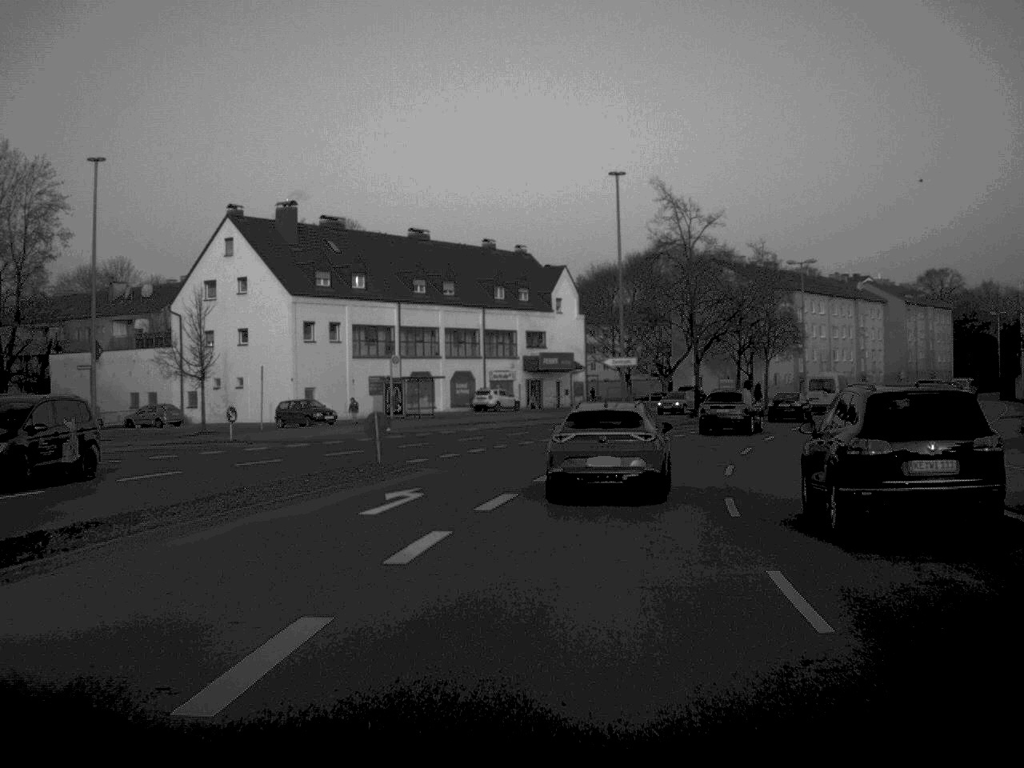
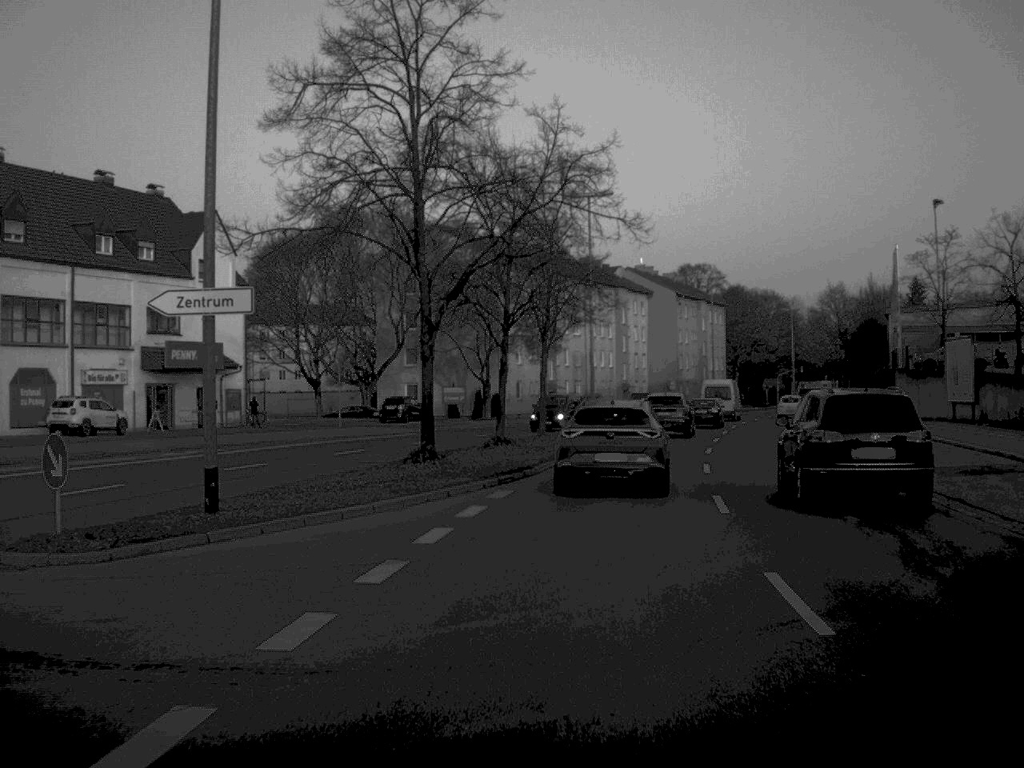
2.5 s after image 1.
(+3.9, +35.0) m; +13°
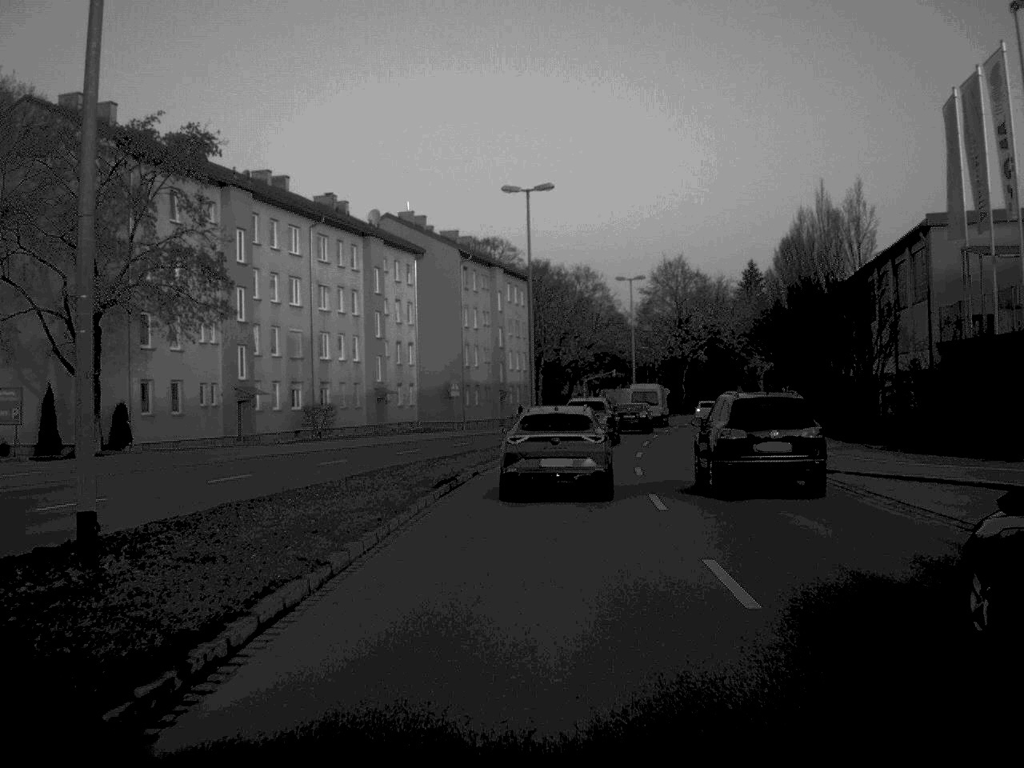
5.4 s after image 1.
(+4.6, +43.6) m; +10°
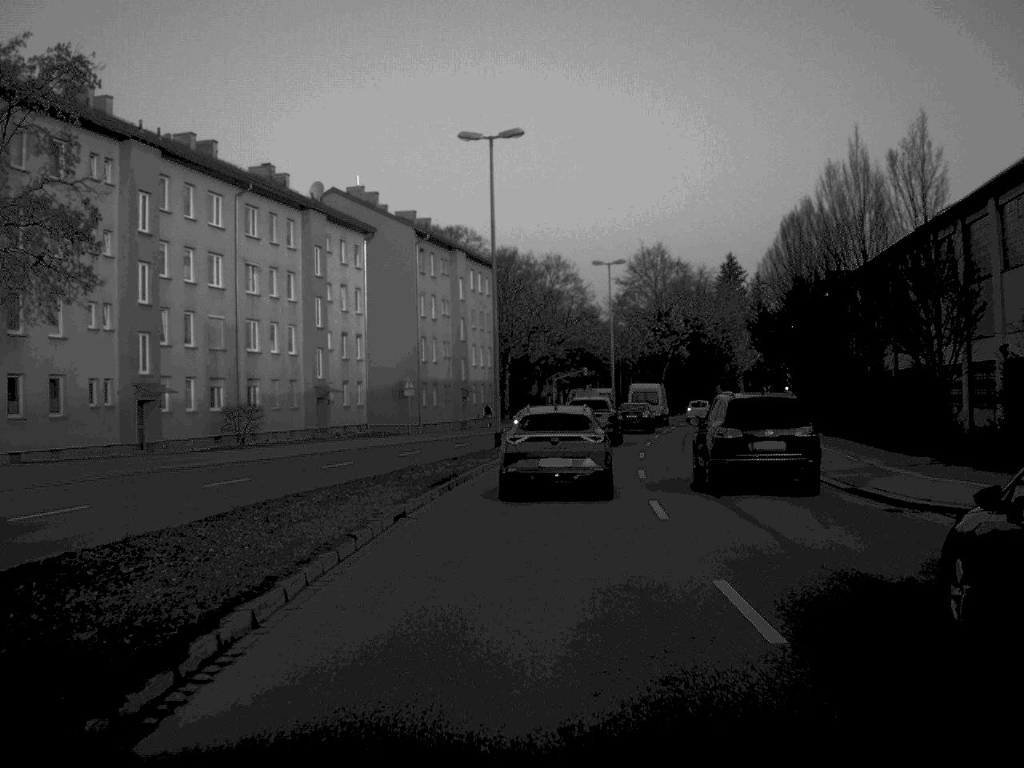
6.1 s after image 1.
(+0.1, +10.5) m; +1°
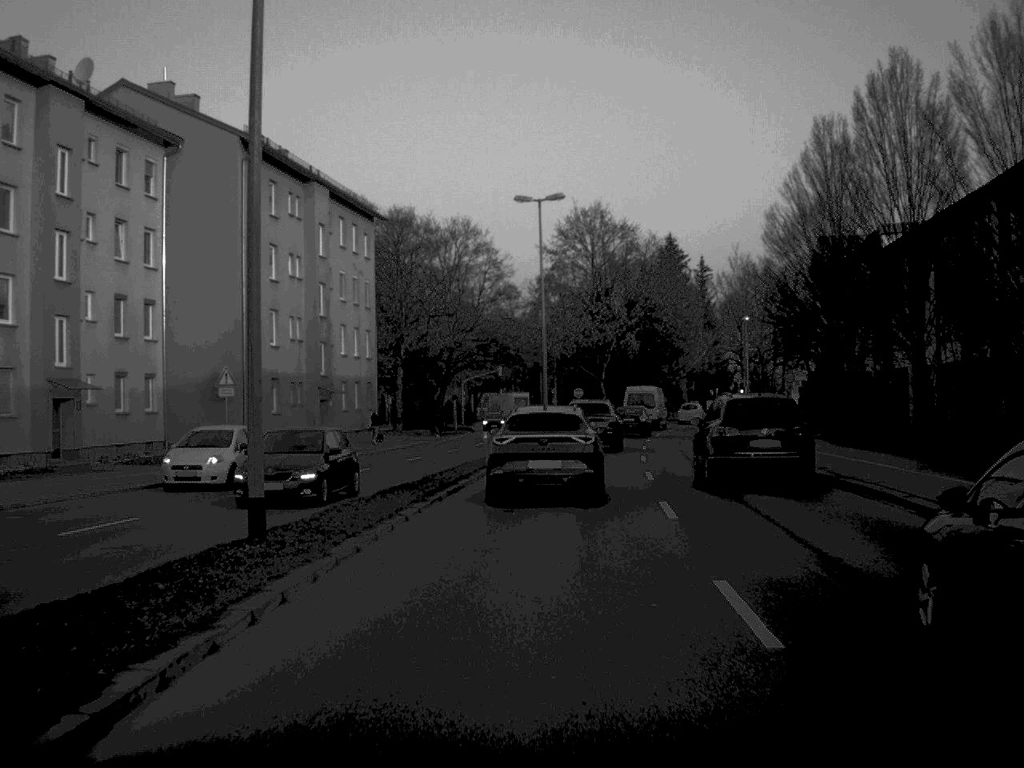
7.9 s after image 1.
(+1.0, +27.1) m; +4°
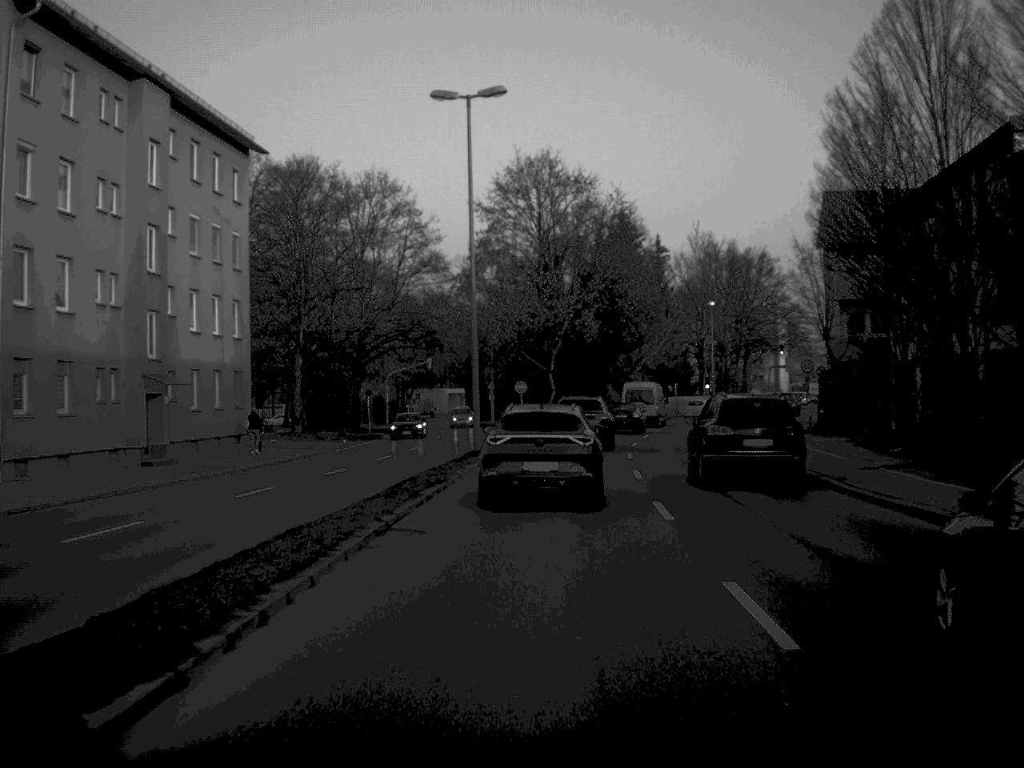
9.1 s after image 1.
(+0.4, +18.0) m; +3°
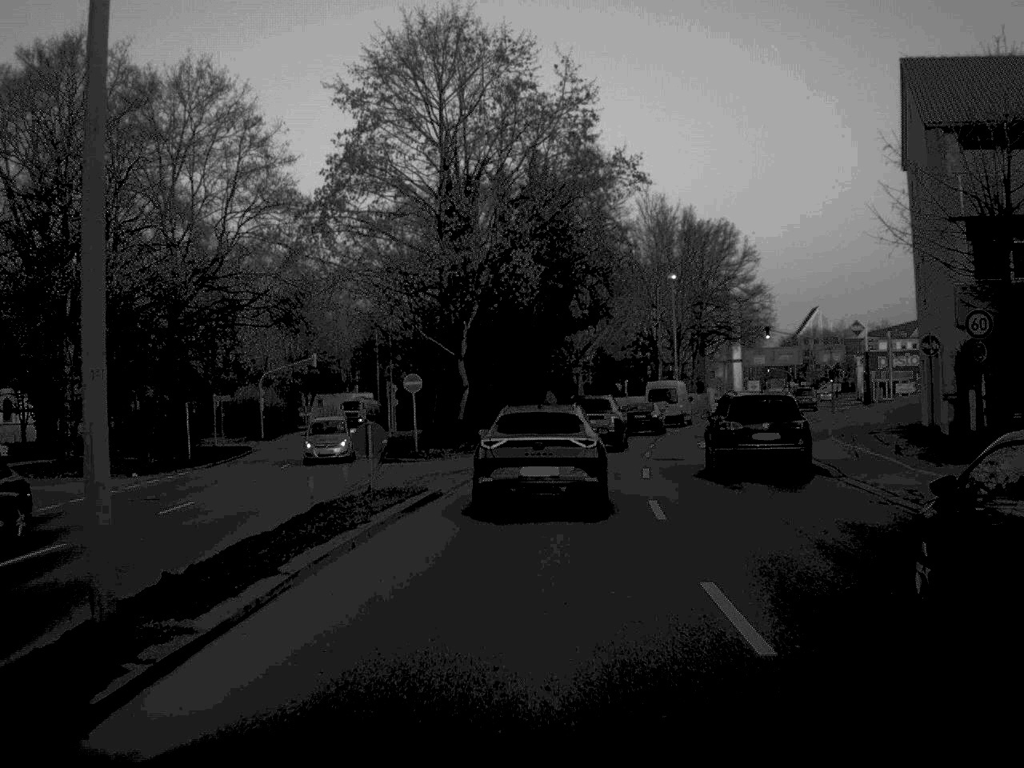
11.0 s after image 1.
(+0.8, +27.1) m; +3°
